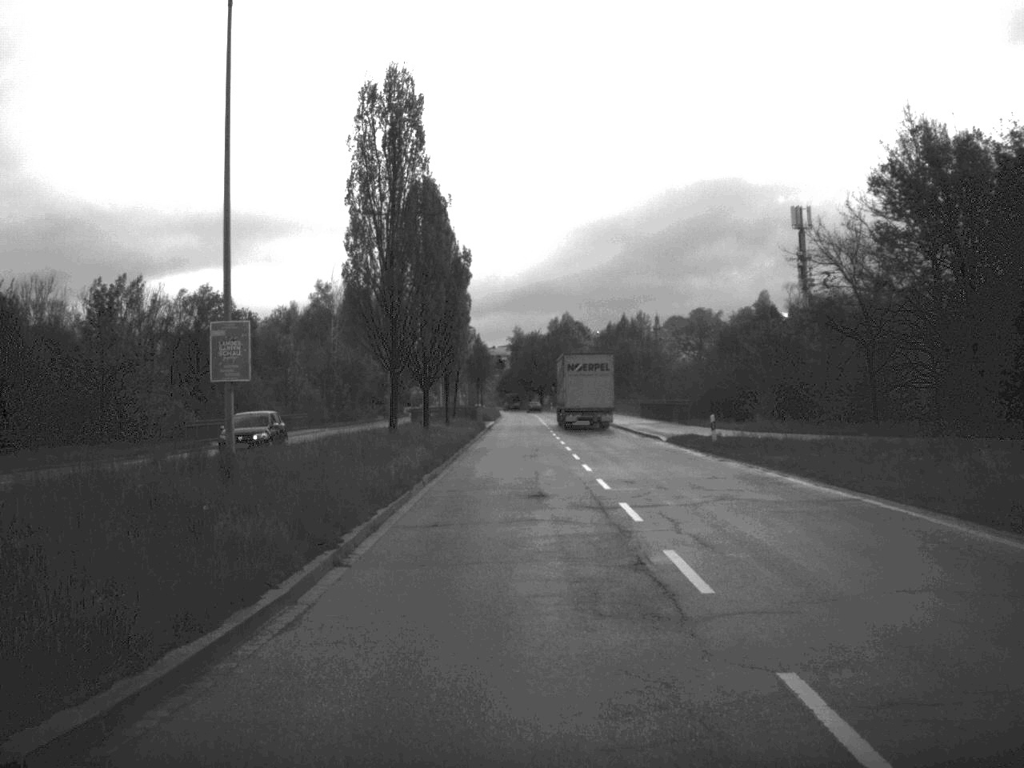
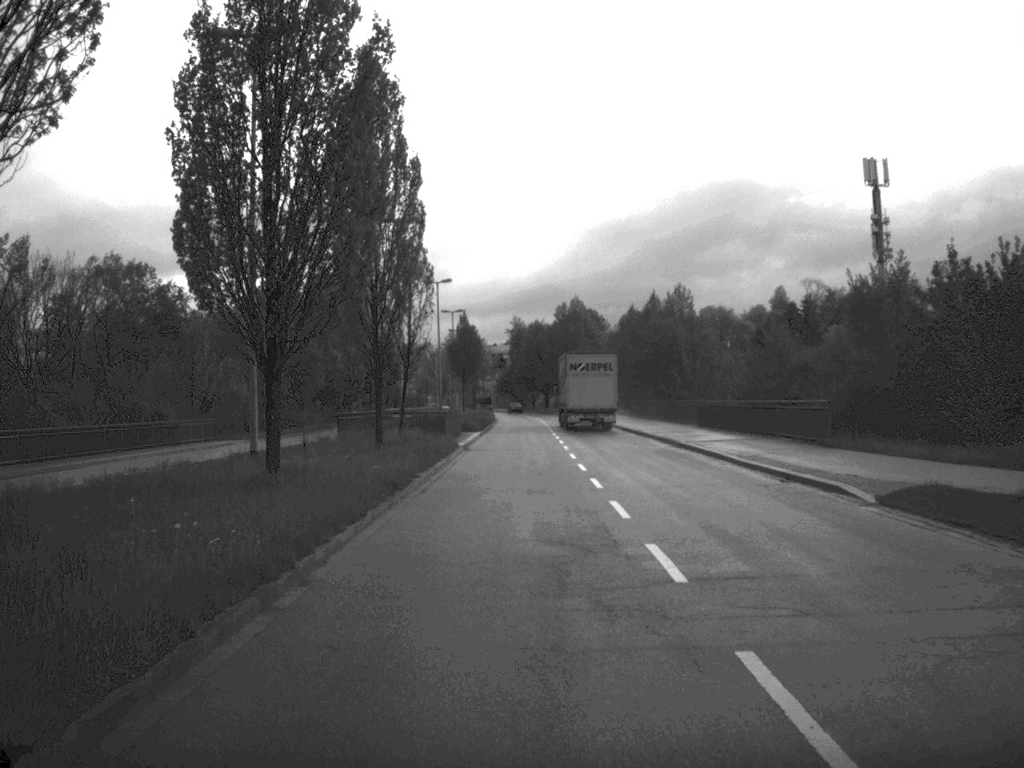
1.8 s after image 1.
(0.0, +28.9) m; 0°
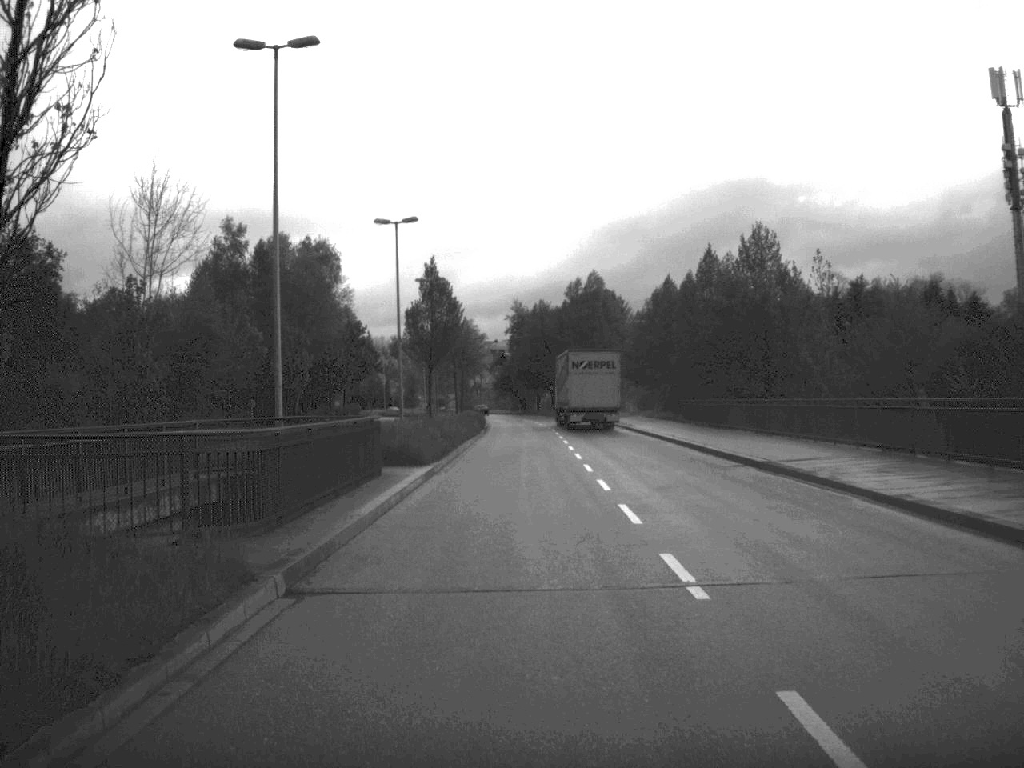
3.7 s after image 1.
(-0.1, +30.8) m; 0°
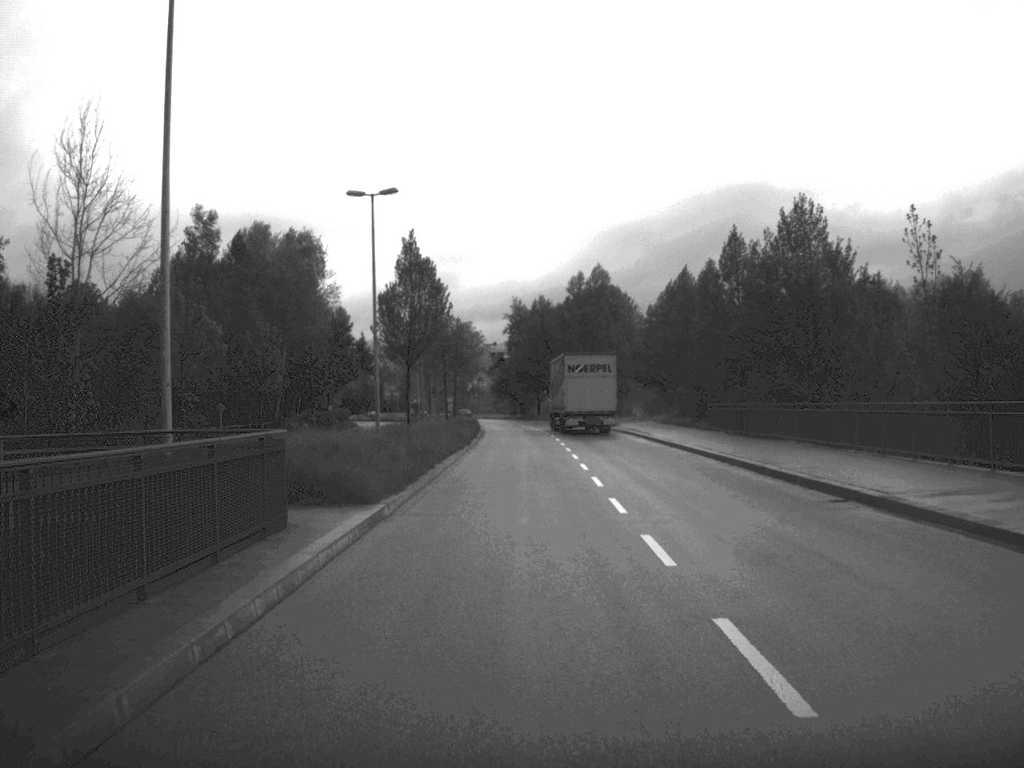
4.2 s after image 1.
(0.0, +9.5) m; 0°
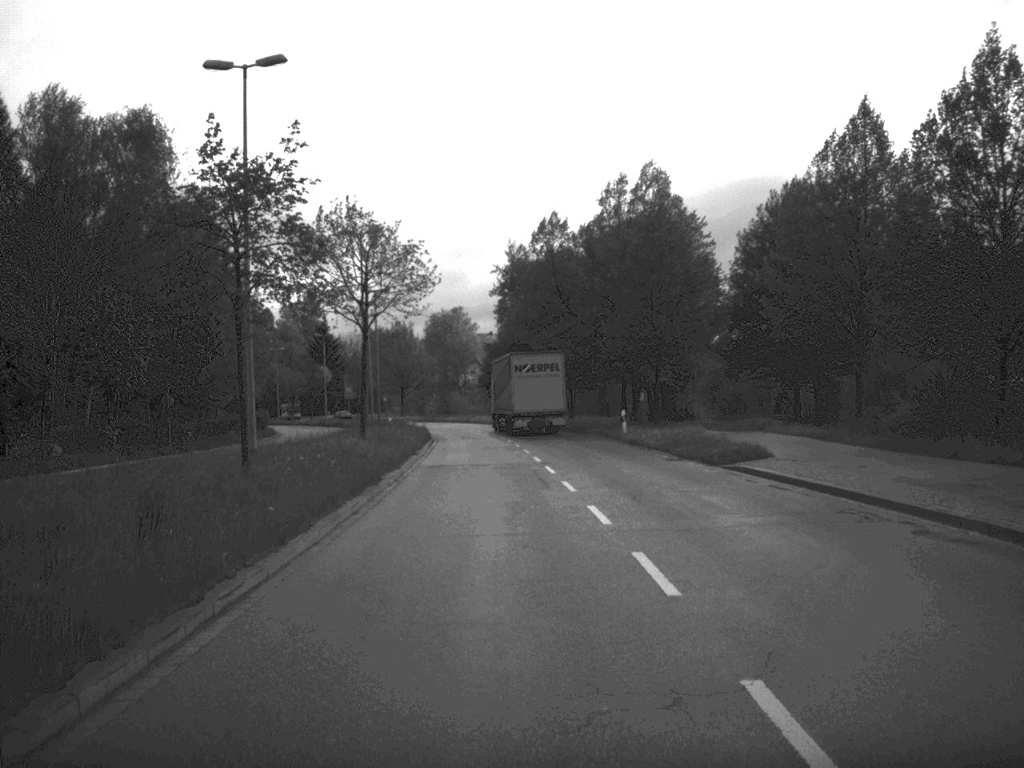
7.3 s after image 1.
(0.0, +49.5) m; 0°
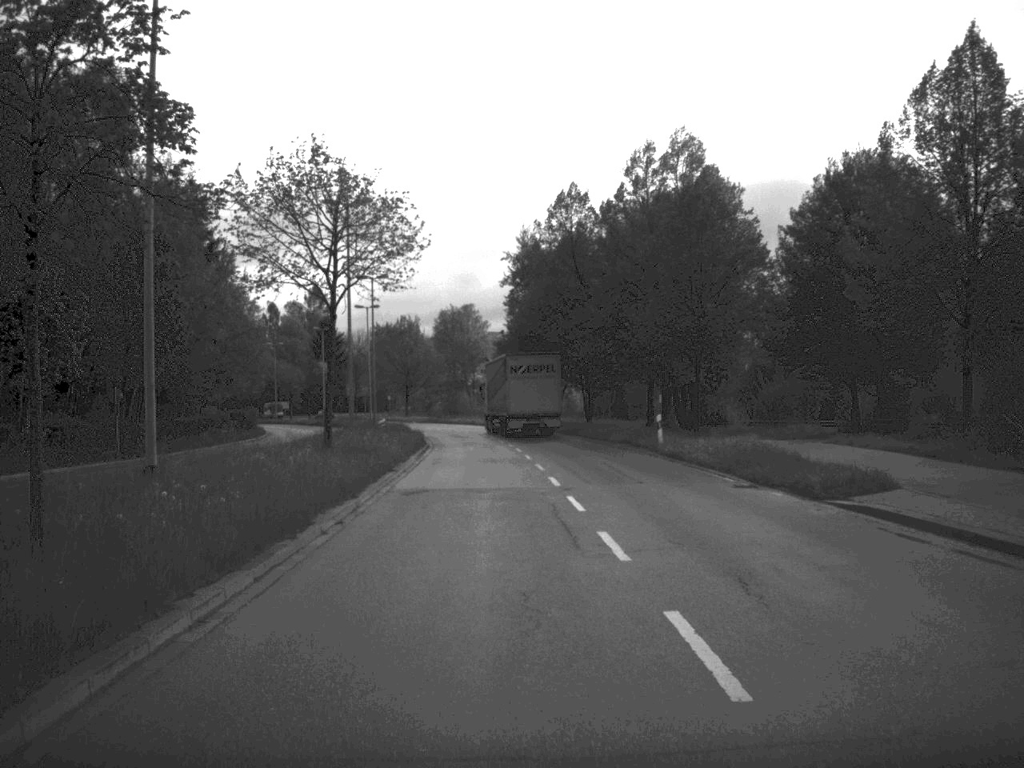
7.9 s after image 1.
(0.0, +9.3) m; 0°
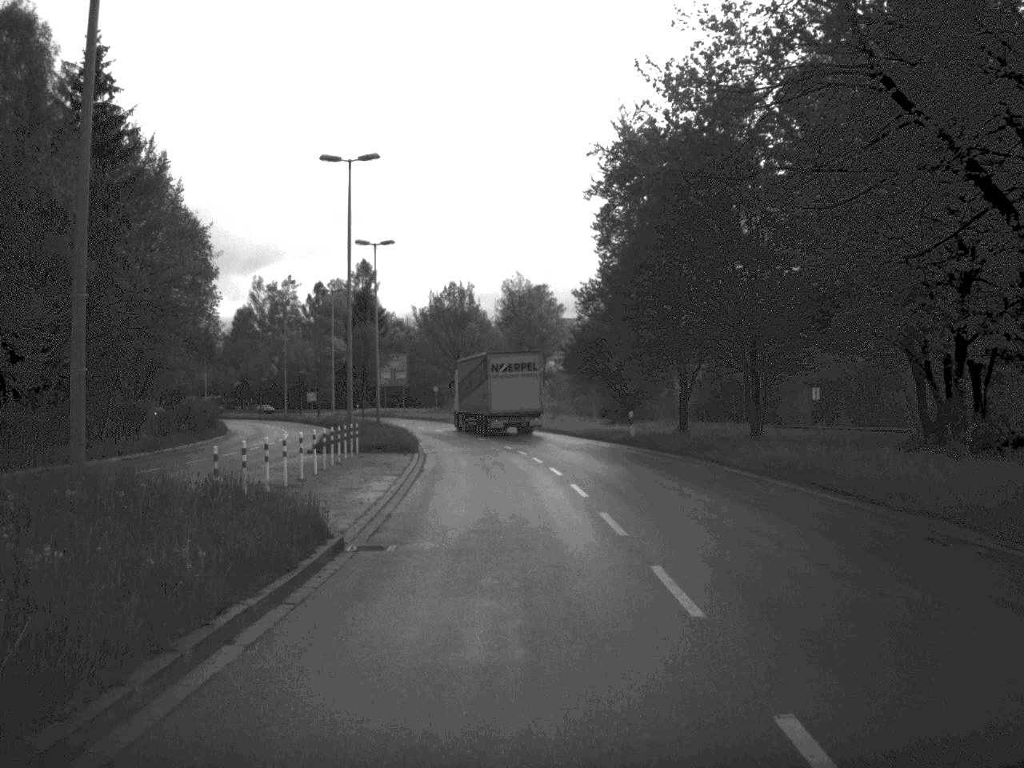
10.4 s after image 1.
(-1.3, +38.8) m; -3°
